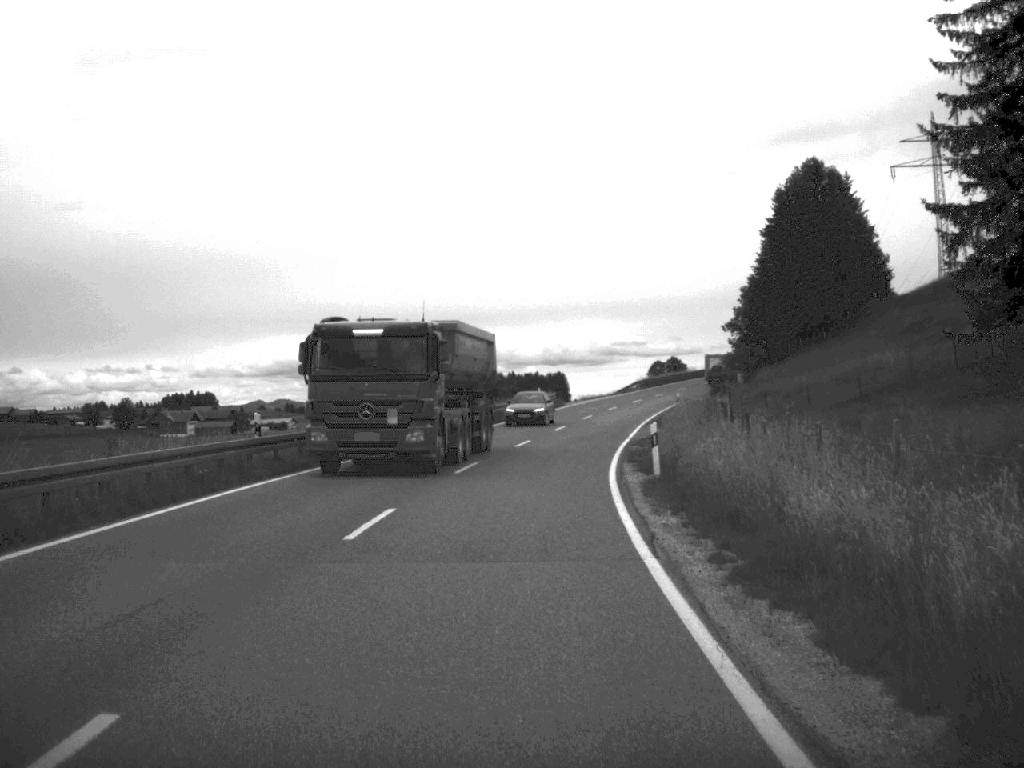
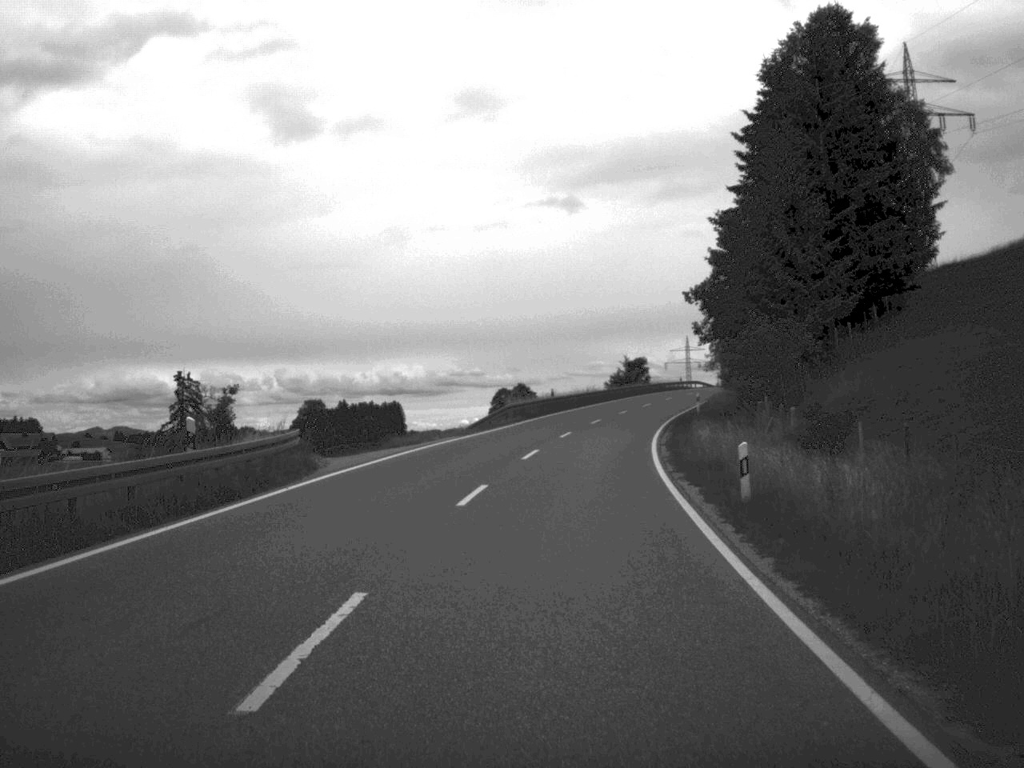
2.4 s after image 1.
(+3.1, +53.6) m; +7°
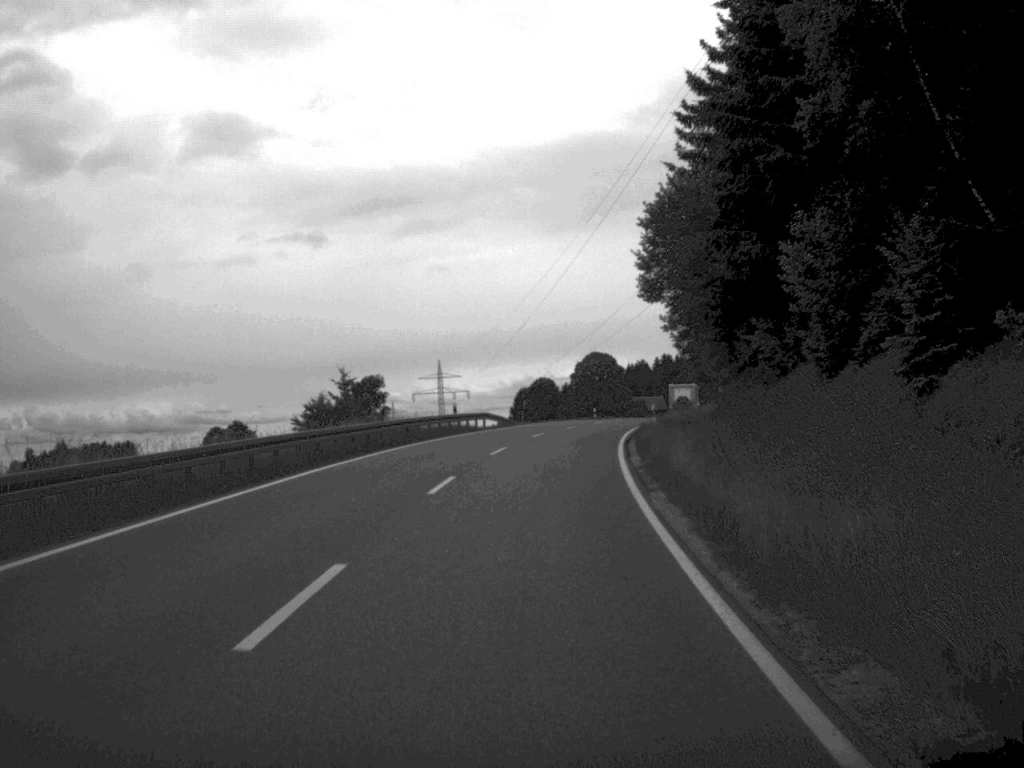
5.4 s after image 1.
(+6.9, +67.9) m; +11°
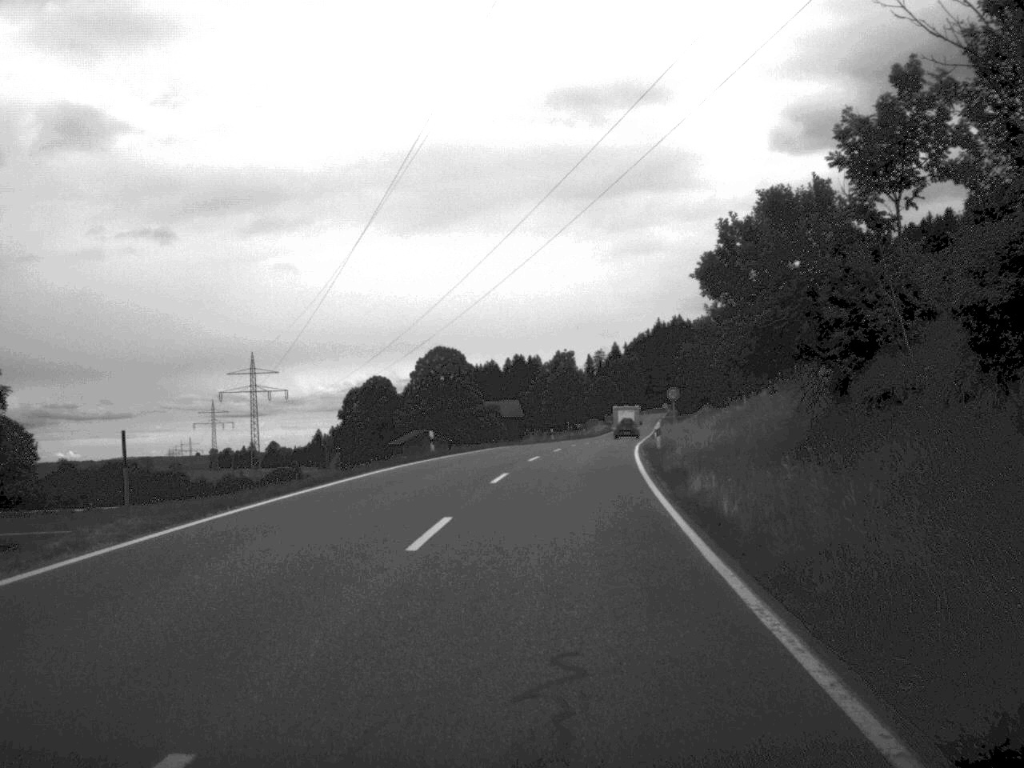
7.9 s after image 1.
(+2.9, +52.3) m; +7°
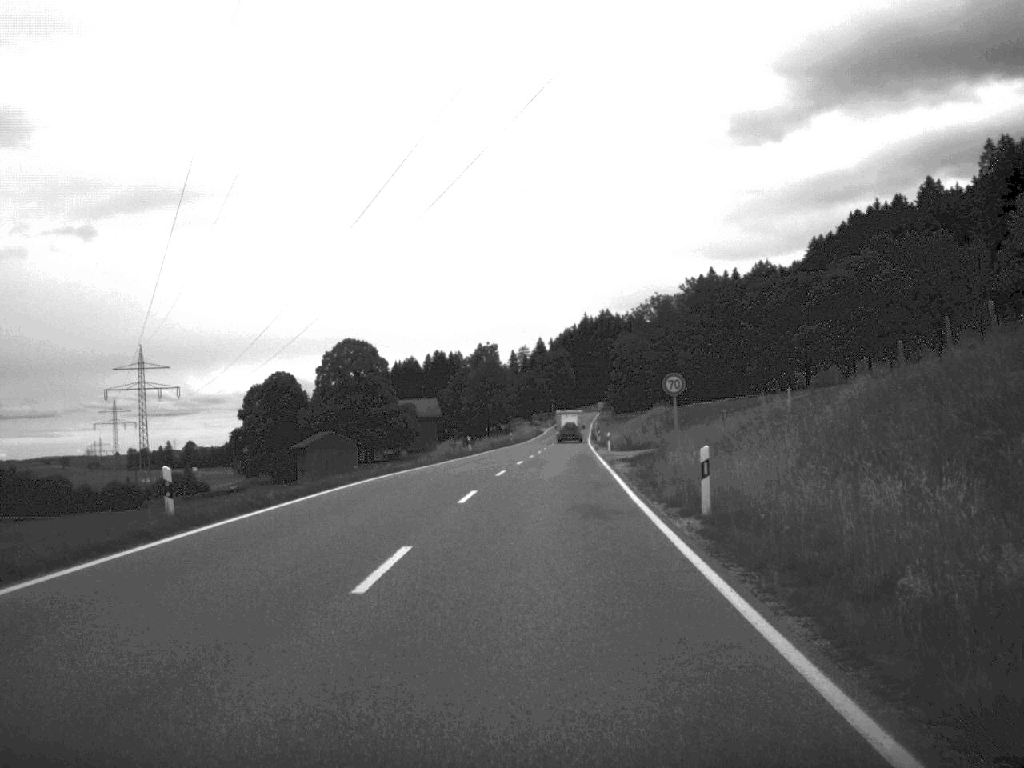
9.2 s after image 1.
(+0.8, +25.8) m; +3°
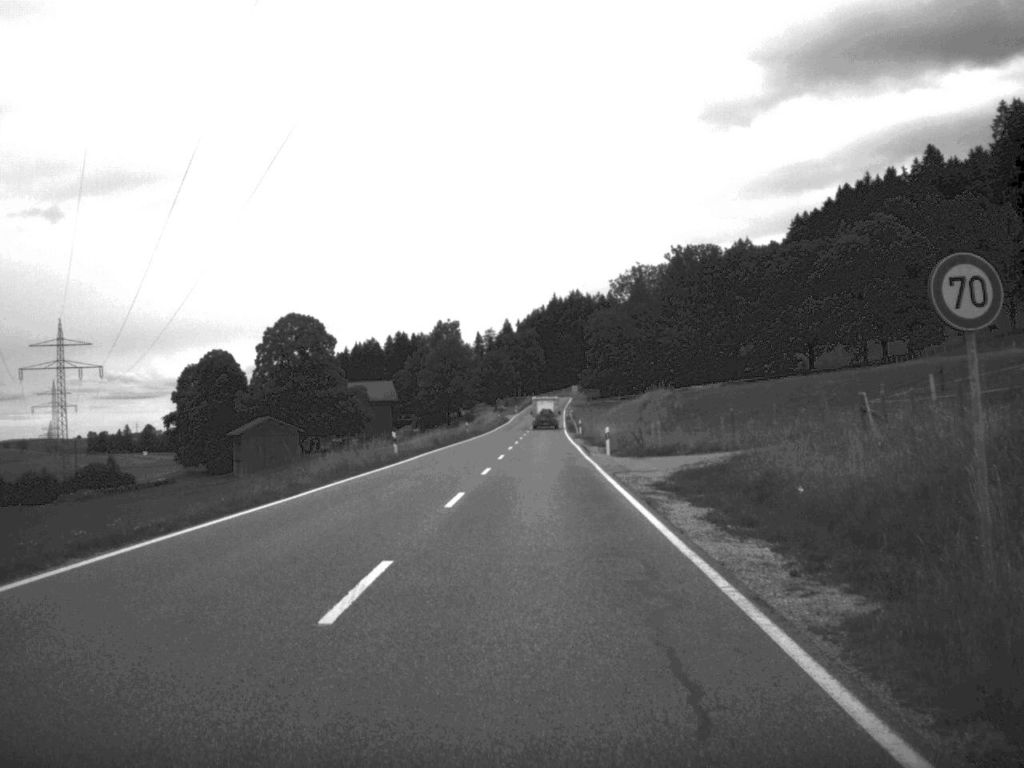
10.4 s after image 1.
(+0.4, +25.2) m; +1°
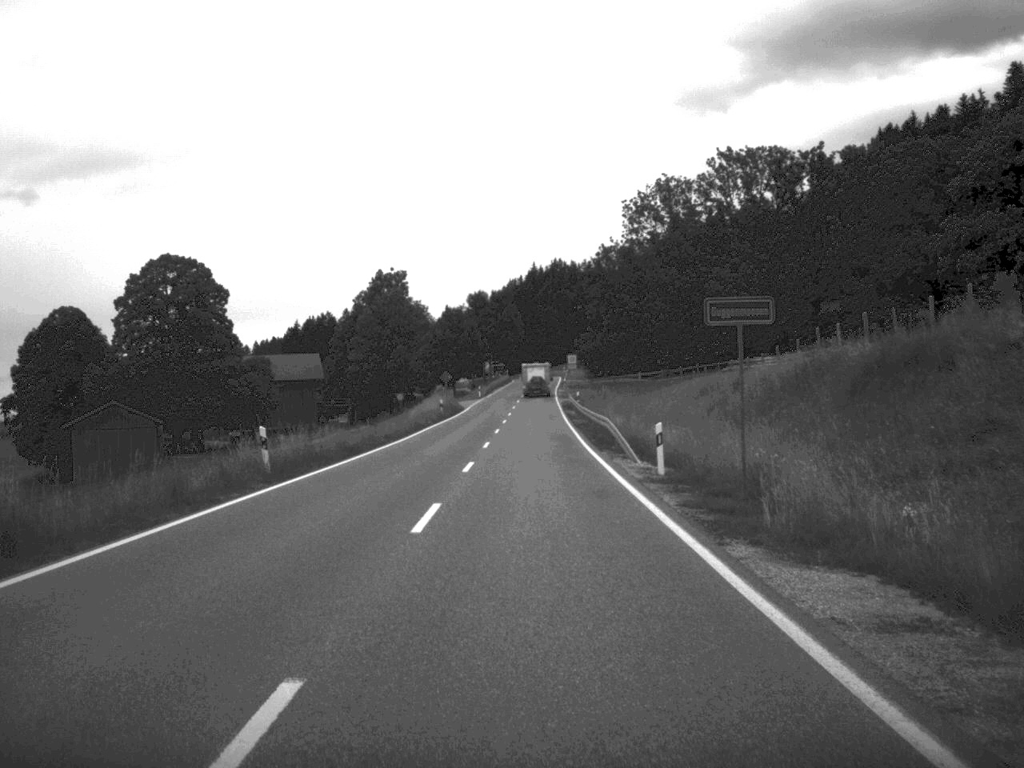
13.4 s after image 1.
(+0.5, +64.5) m; +1°
